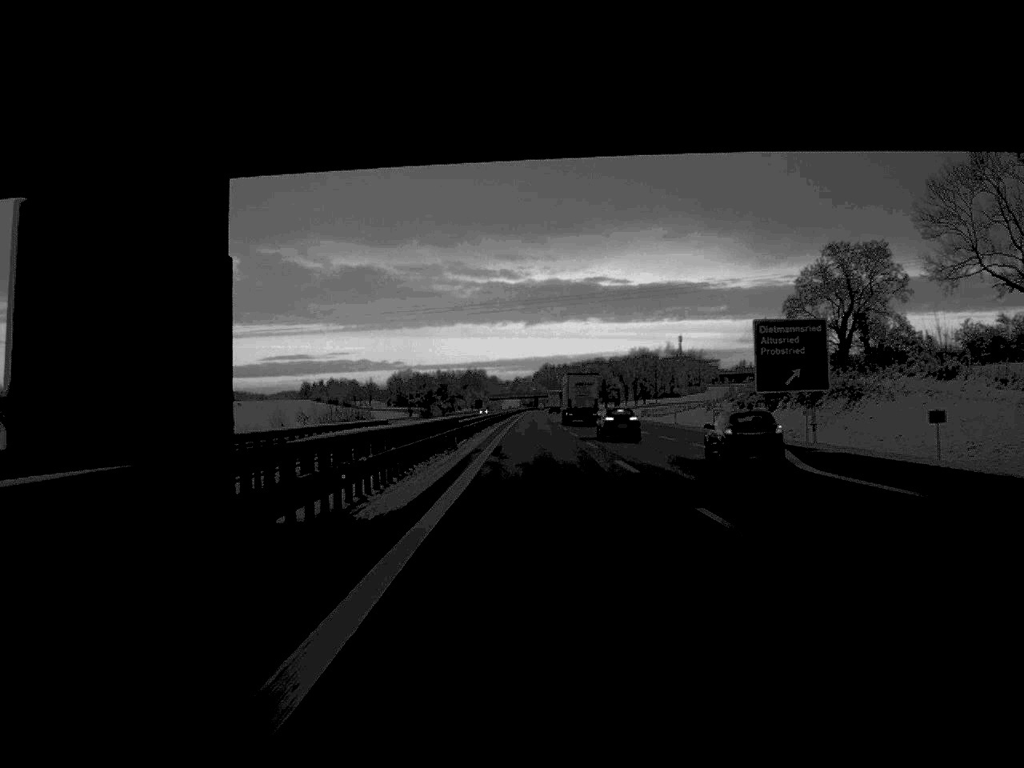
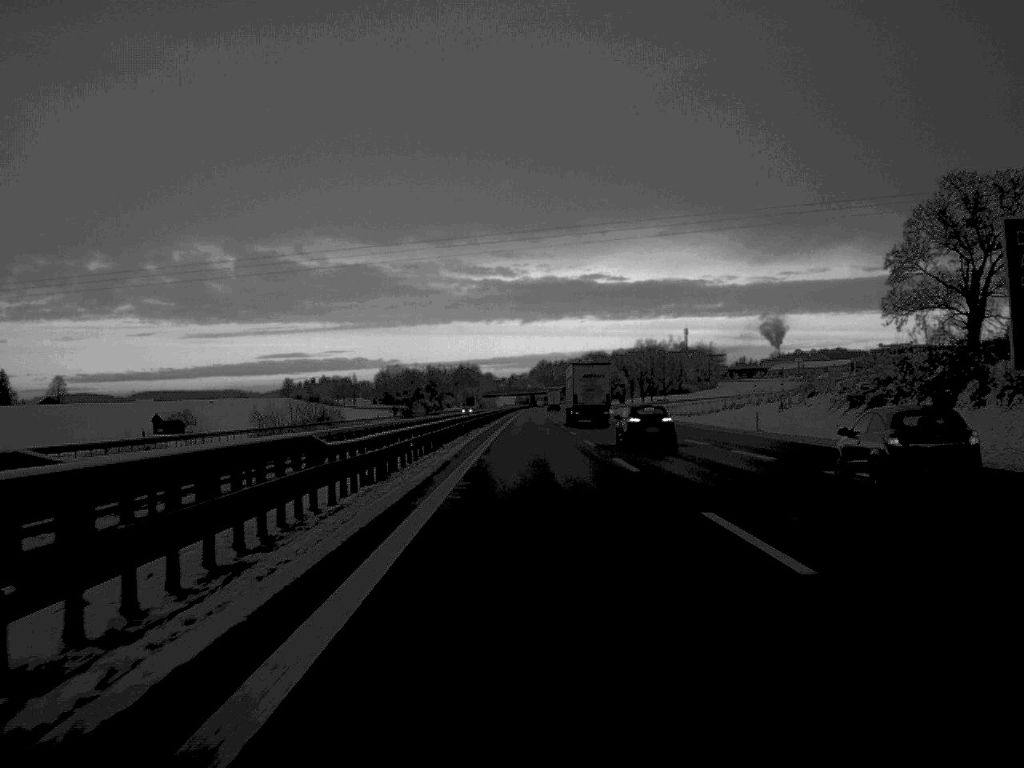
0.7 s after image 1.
(+0.1, +35.4) m; 0°
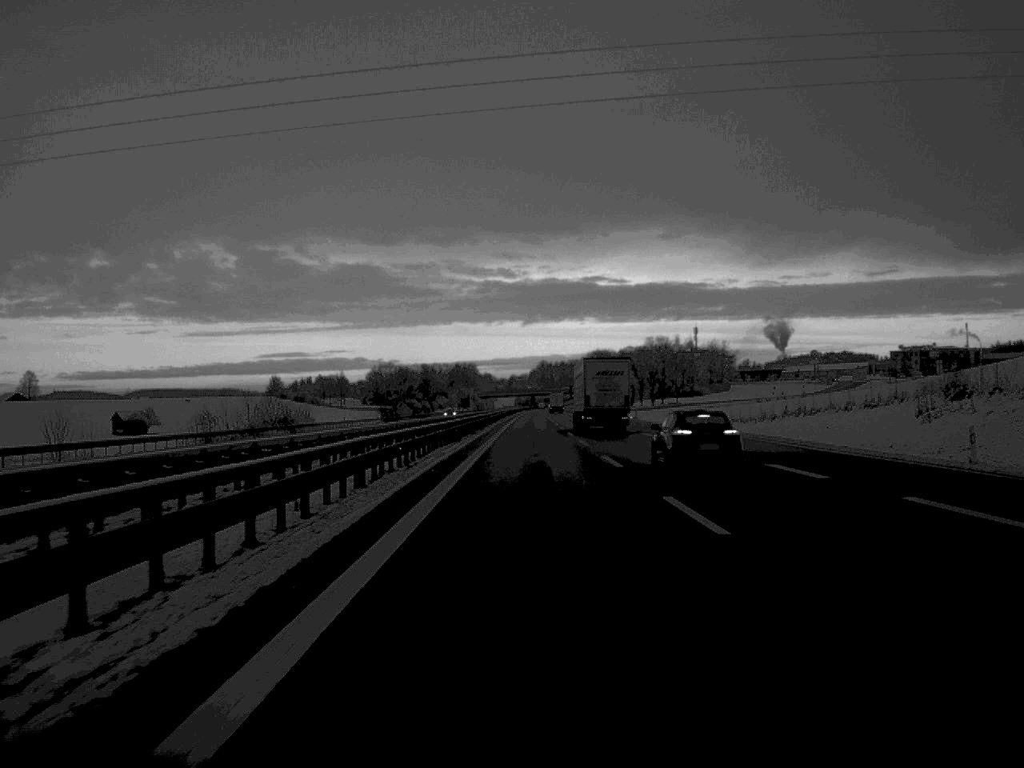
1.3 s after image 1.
(0.0, +29.8) m; 0°
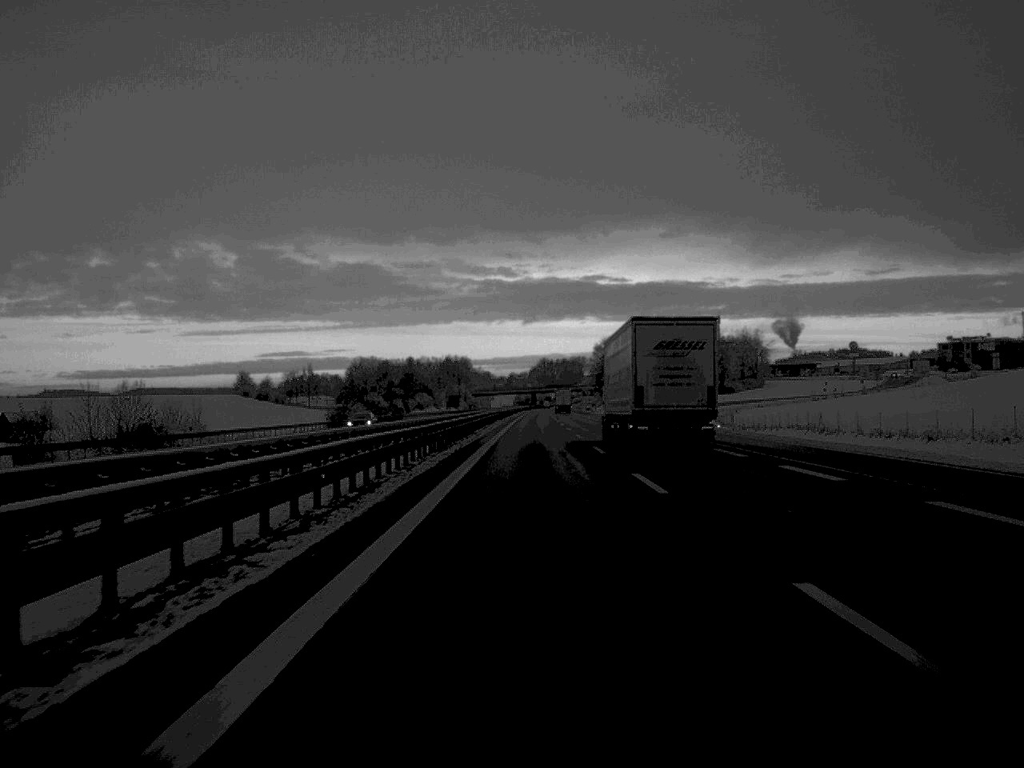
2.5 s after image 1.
(0.0, +60.9) m; 0°
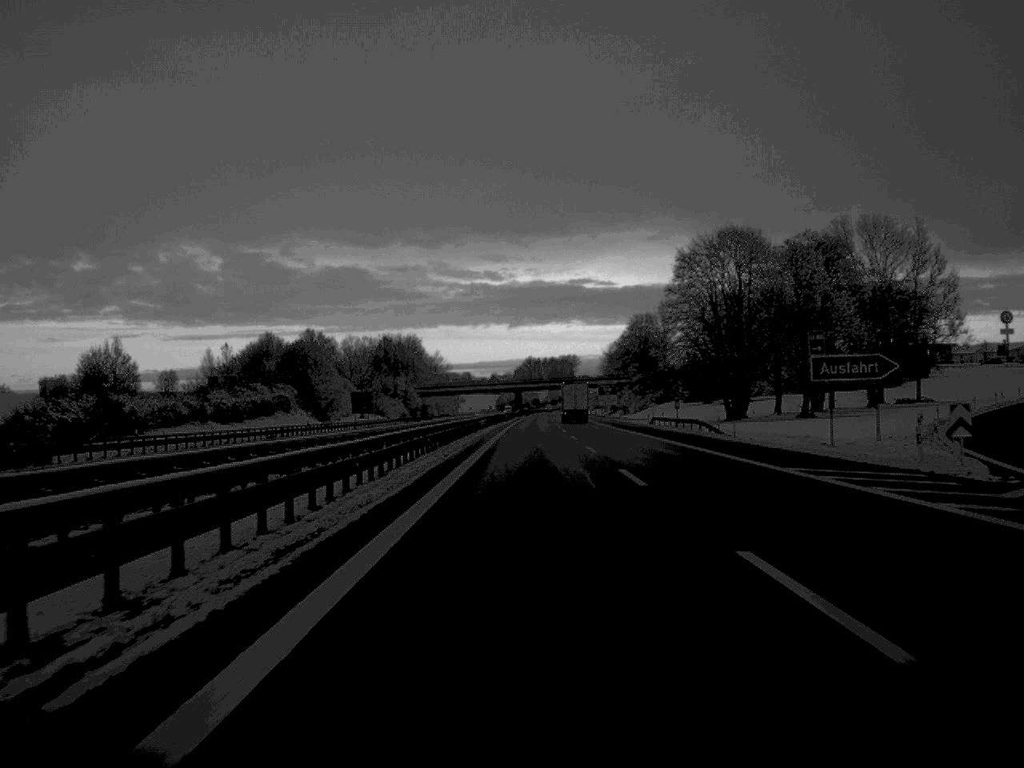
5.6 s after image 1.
(+1.0, +157.2) m; +1°
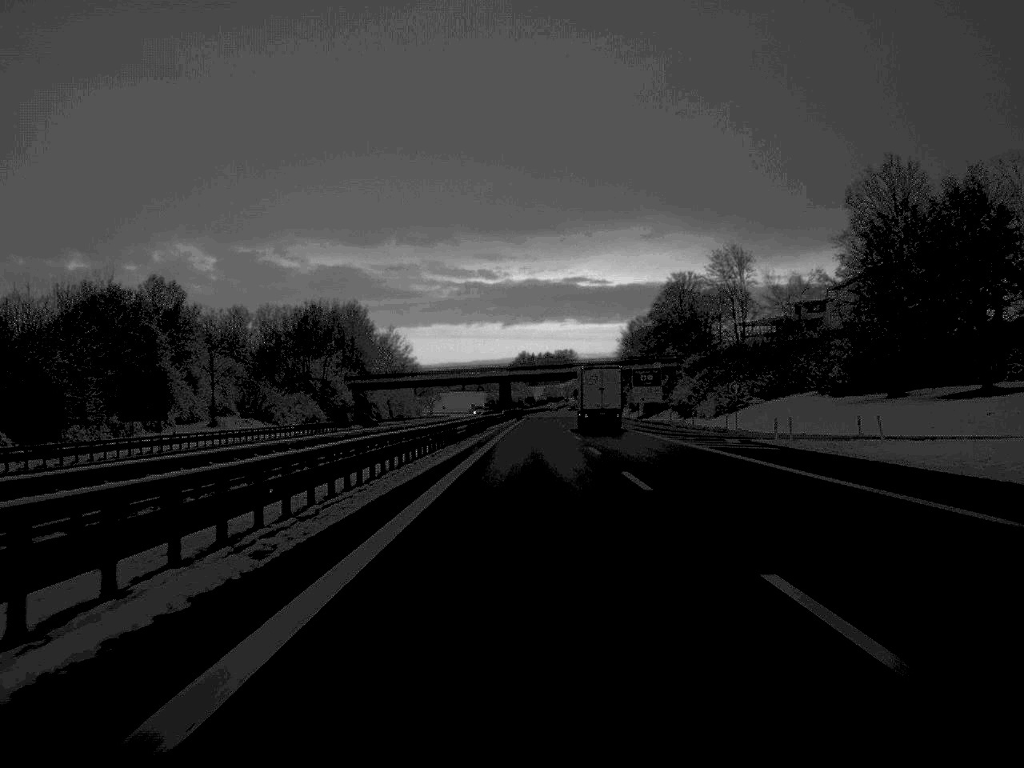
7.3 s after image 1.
(+0.3, +91.0) m; 0°
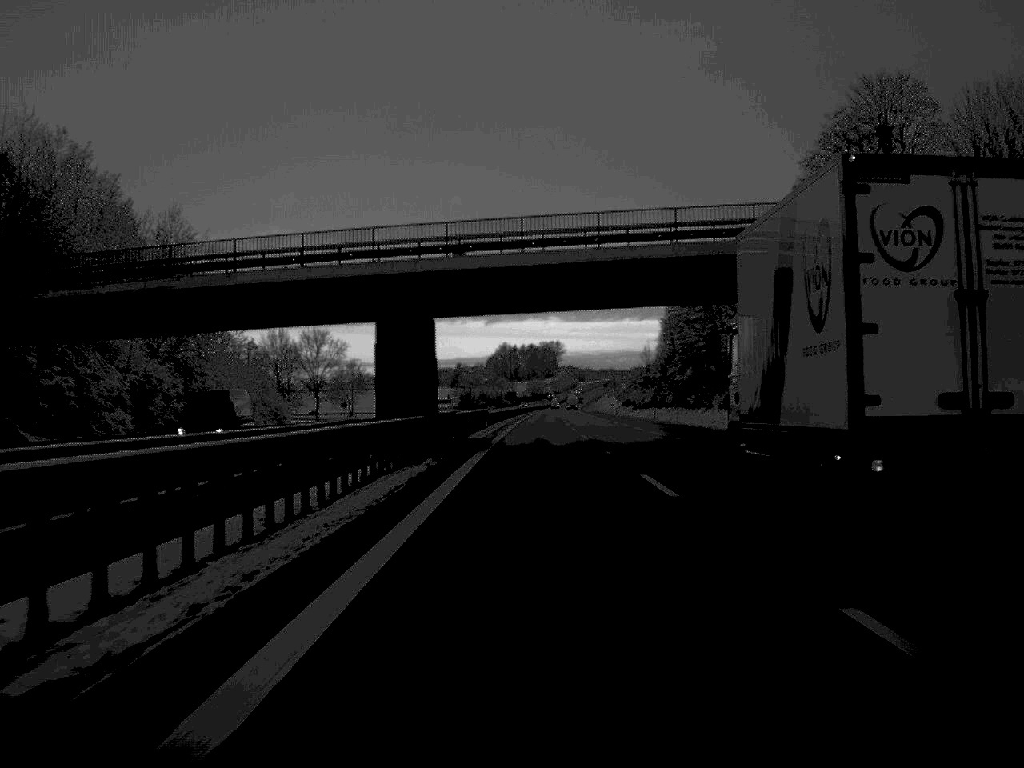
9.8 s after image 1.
(+0.8, +127.0) m; +1°
